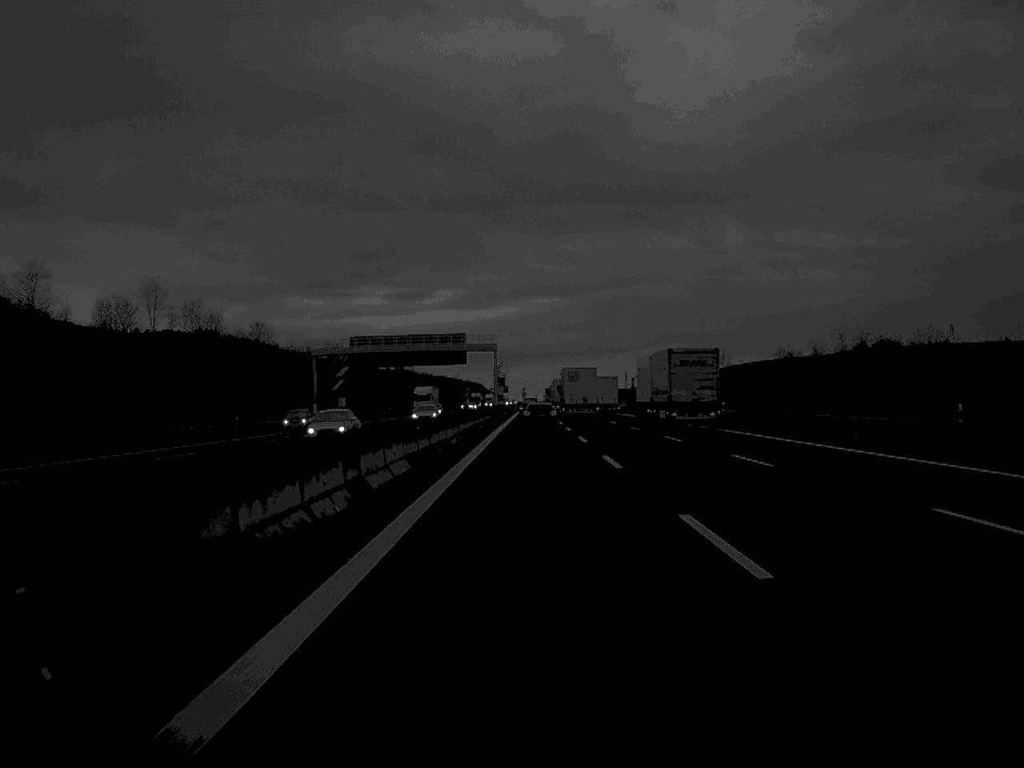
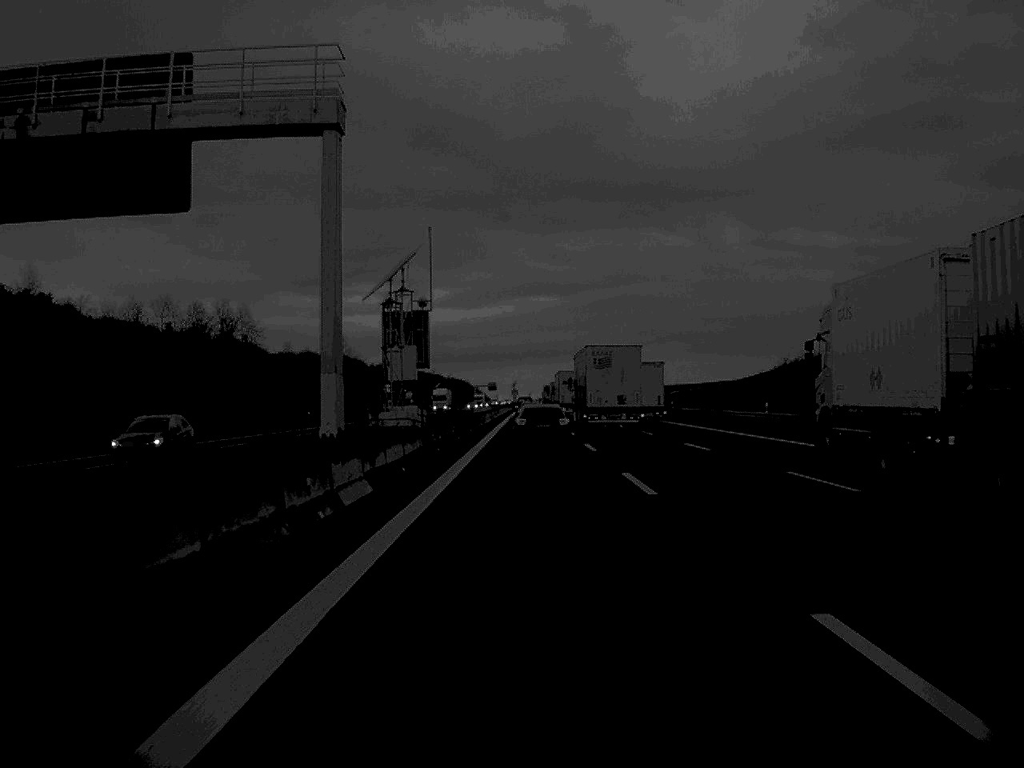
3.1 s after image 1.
(+0.3, +114.6) m; 0°
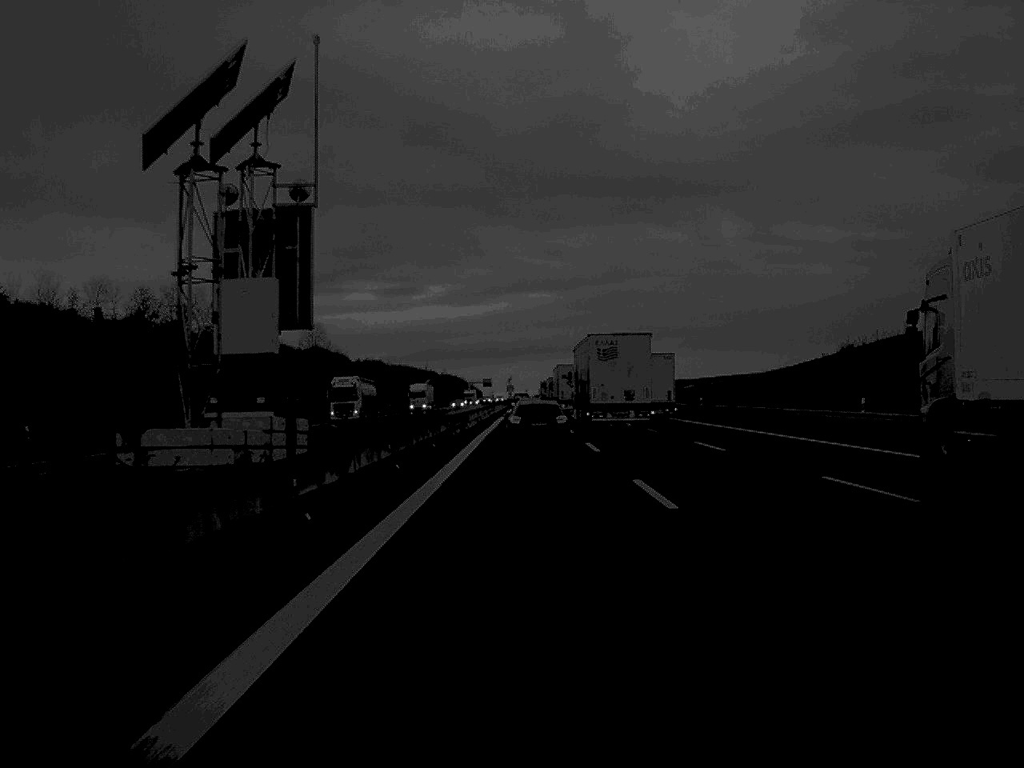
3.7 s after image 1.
(0.0, +21.4) m; 0°
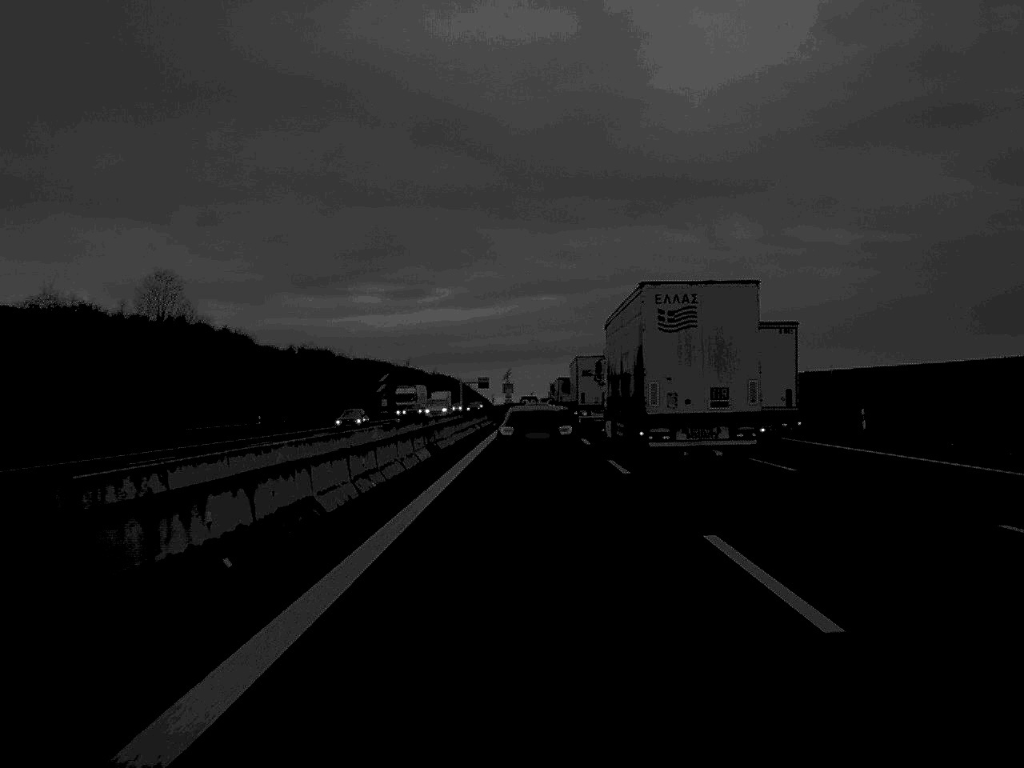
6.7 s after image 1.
(-0.1, +98.0) m; 0°
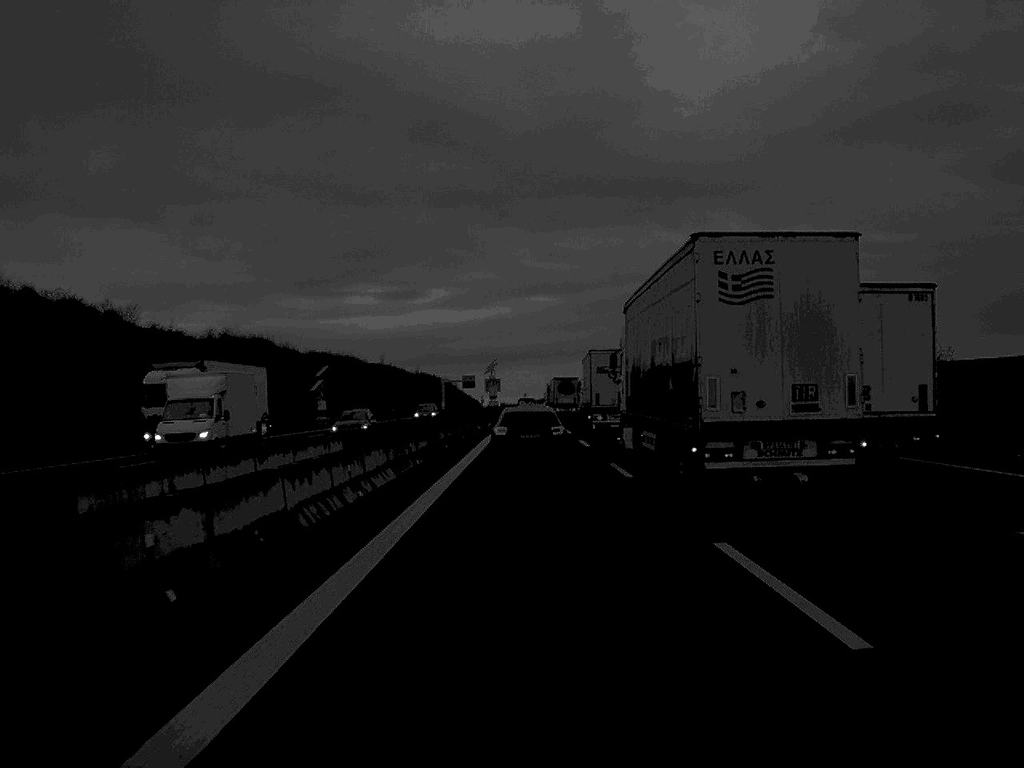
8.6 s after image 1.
(+0.1, +54.2) m; 0°
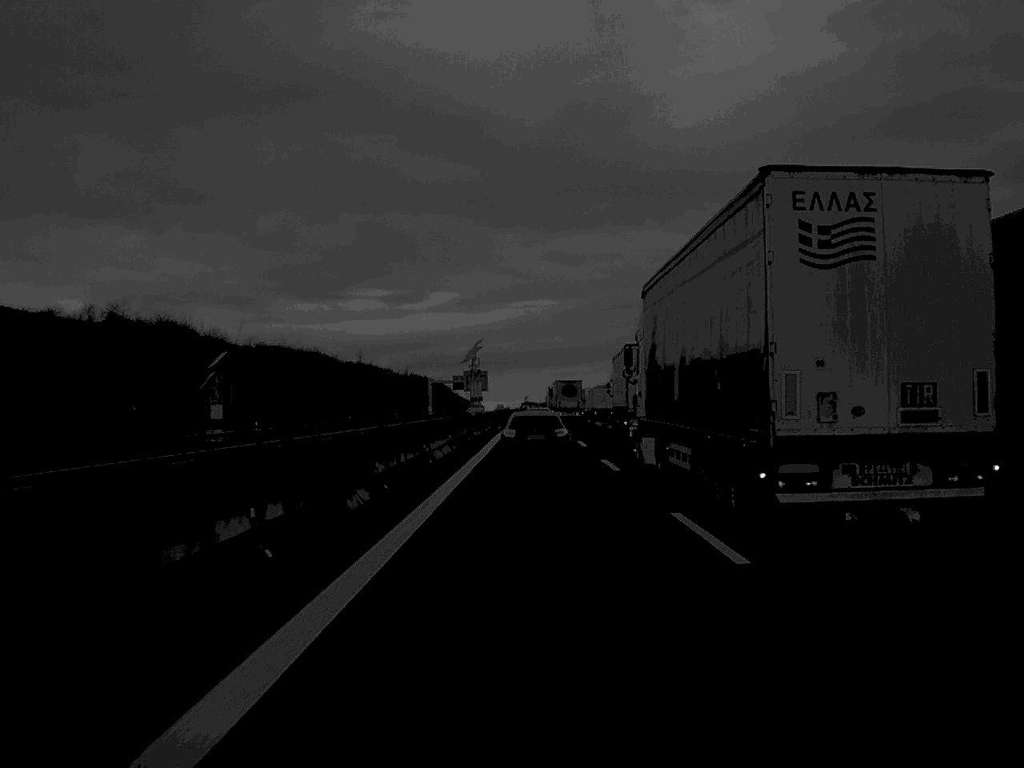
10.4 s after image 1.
(0.0, +49.3) m; 0°
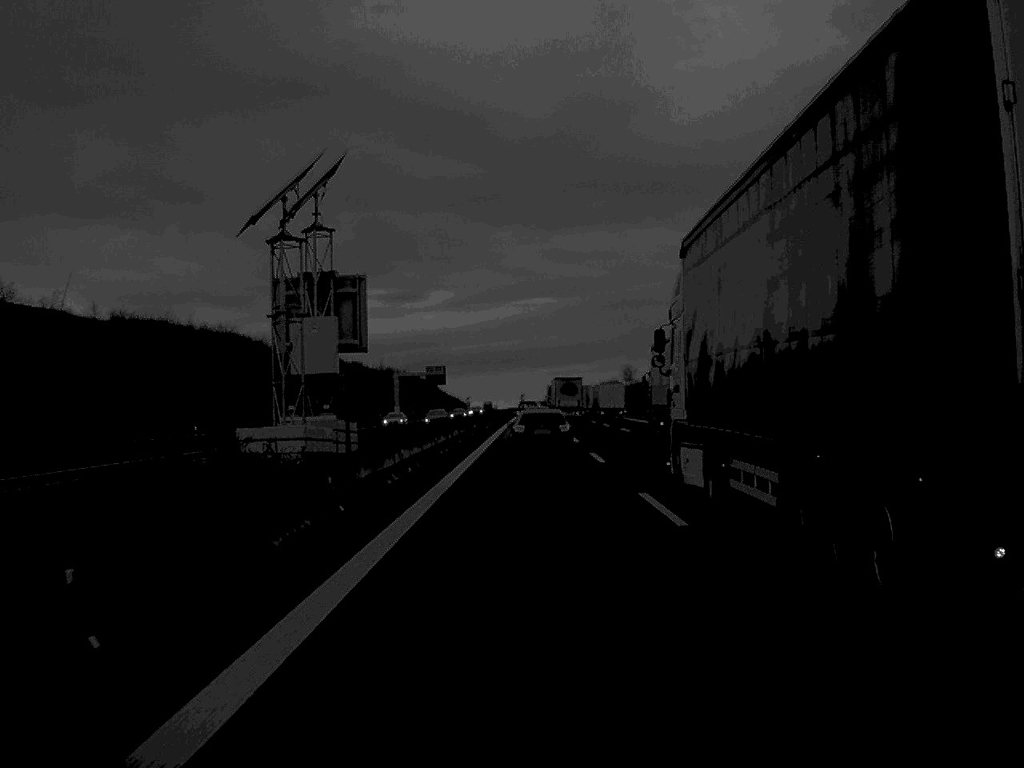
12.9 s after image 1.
(+0.2, +67.9) m; 0°
